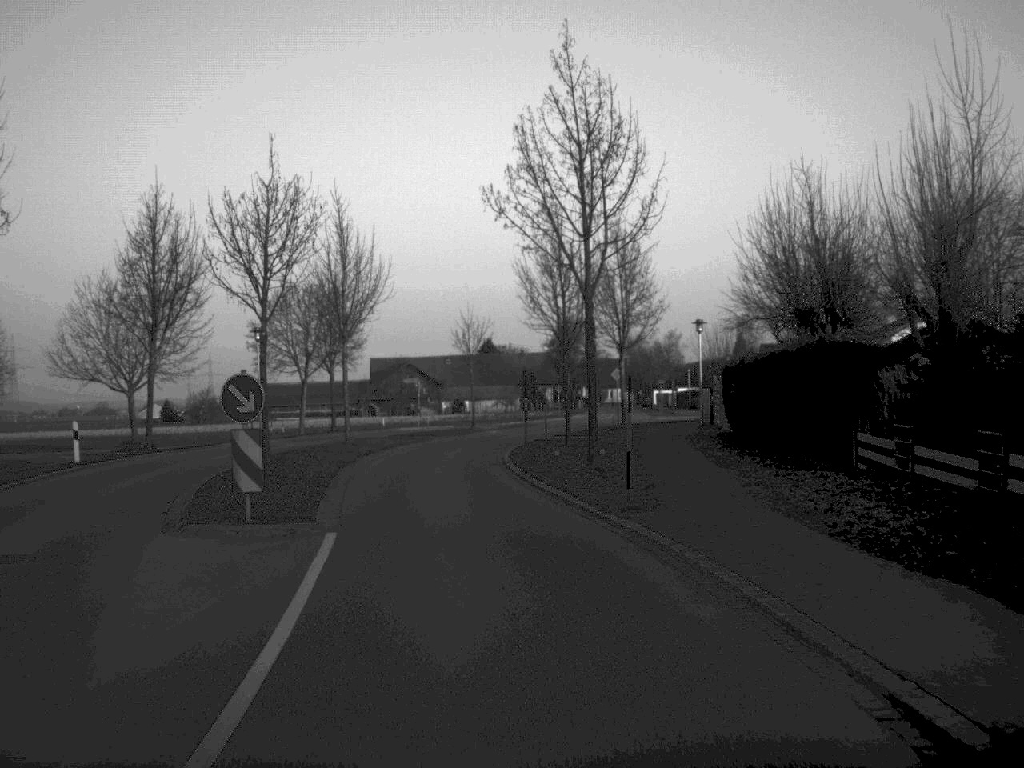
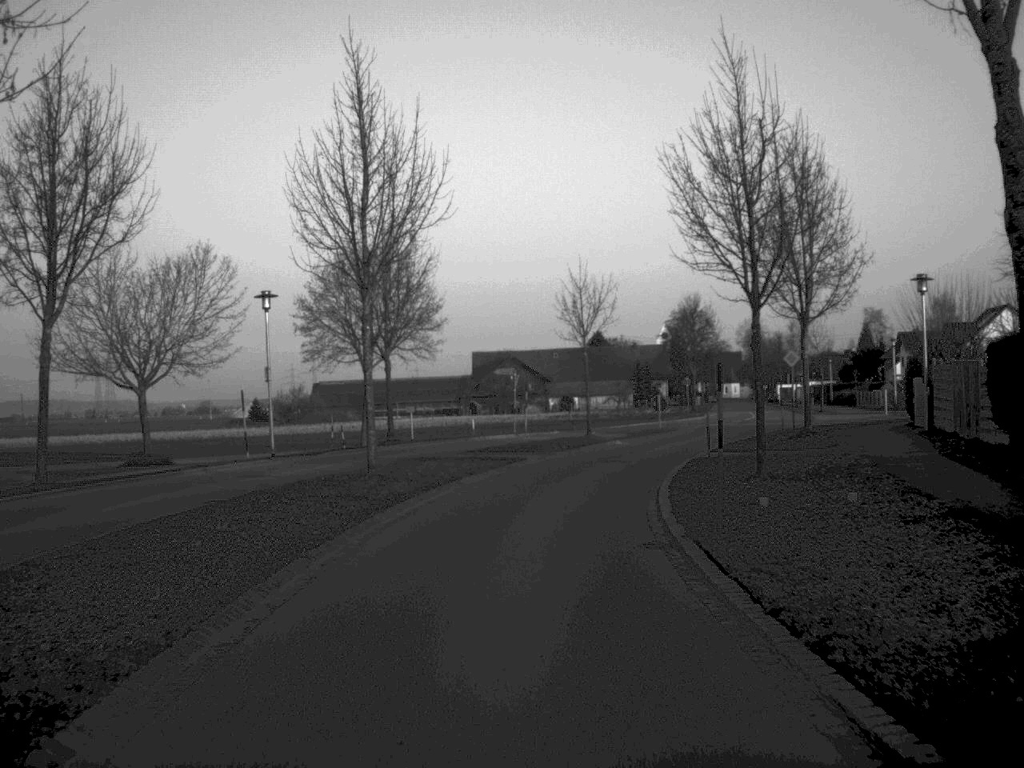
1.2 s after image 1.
(-0.8, +17.2) m; -5°
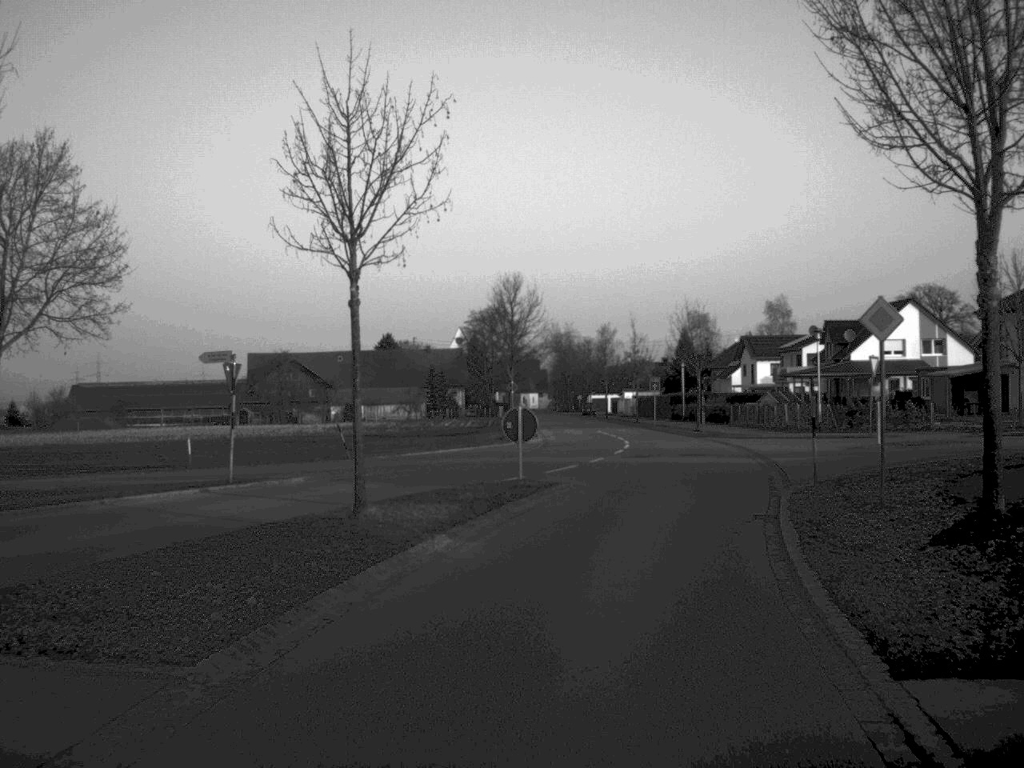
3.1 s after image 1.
(+1.4, +25.2) m; +10°
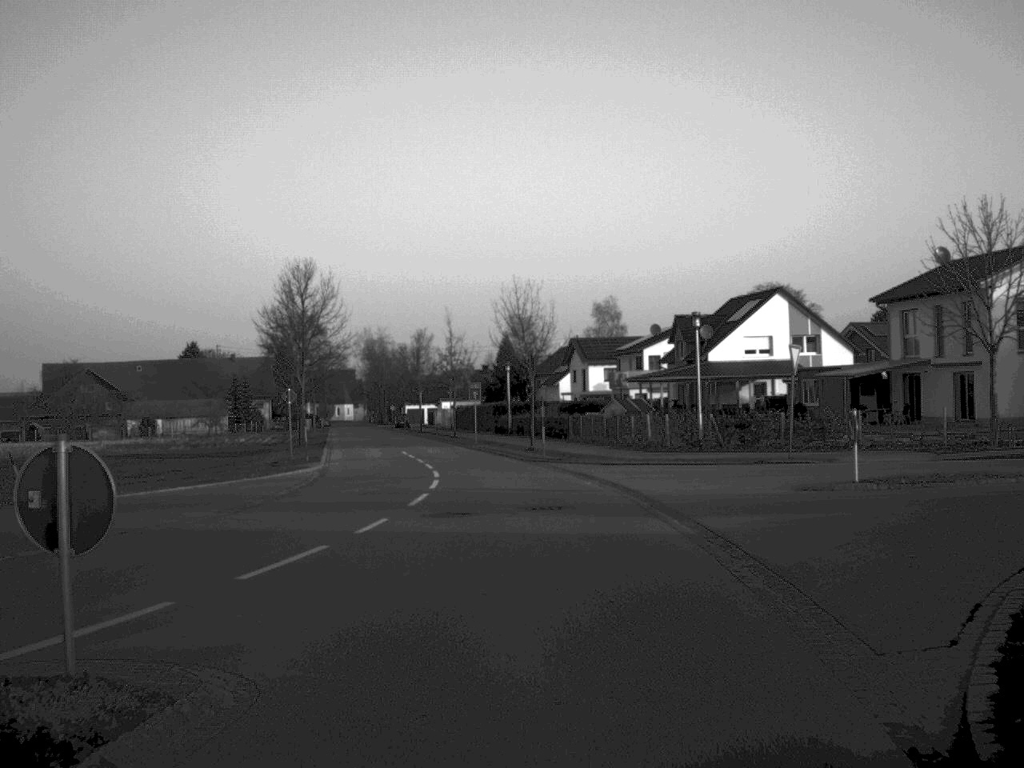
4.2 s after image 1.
(+1.2, +14.5) m; +8°
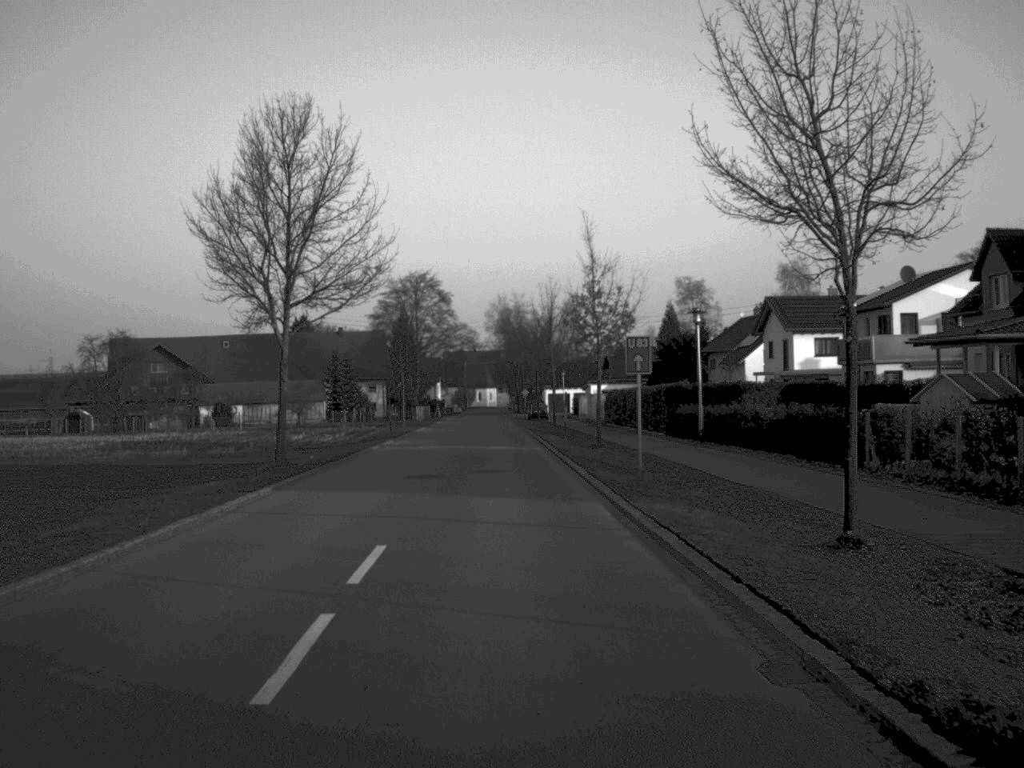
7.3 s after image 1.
(-1.5, +36.4) m; -7°
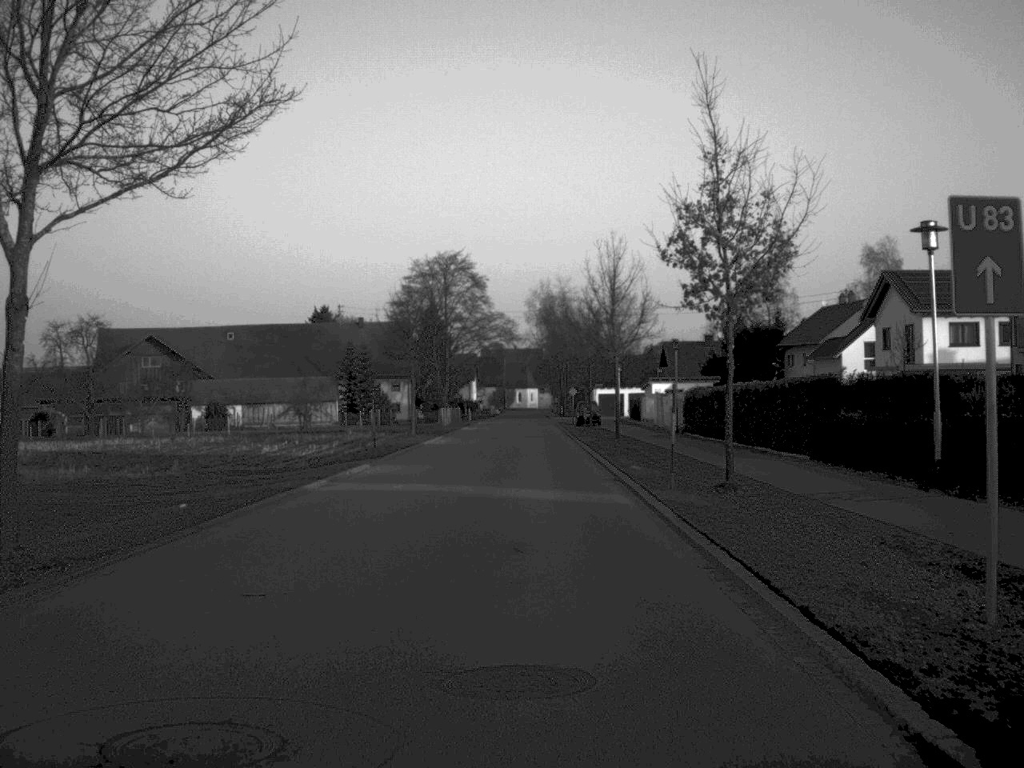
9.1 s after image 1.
(-0.4, +21.1) m; -2°
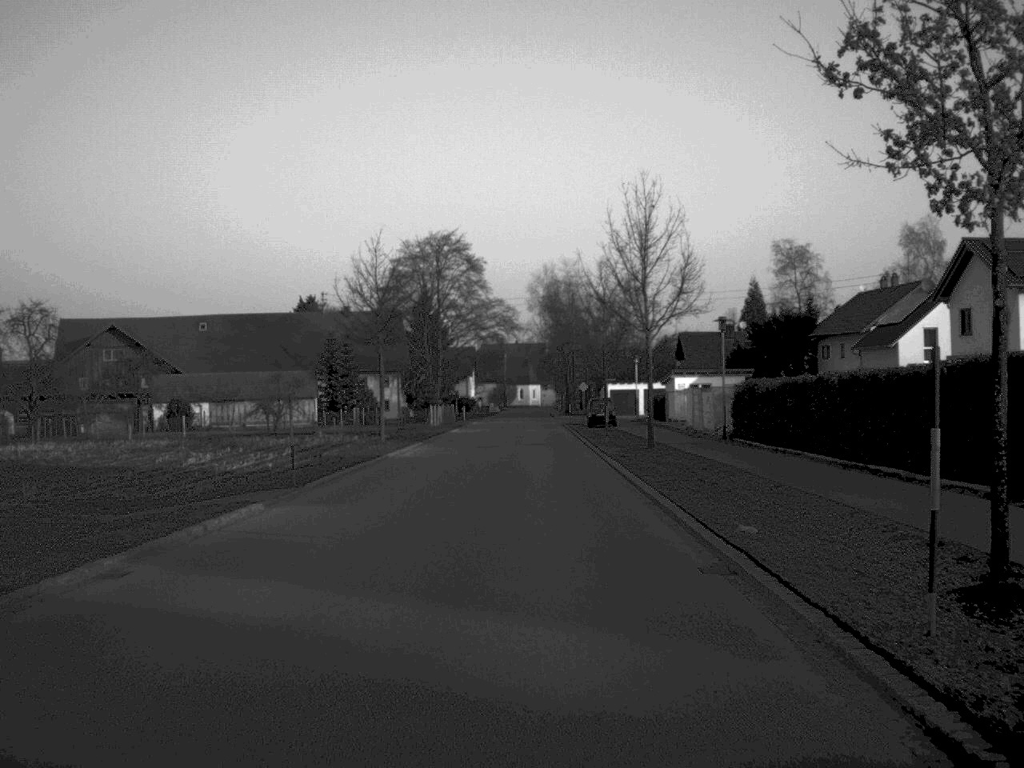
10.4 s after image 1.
(0.0, +14.0) m; 0°
